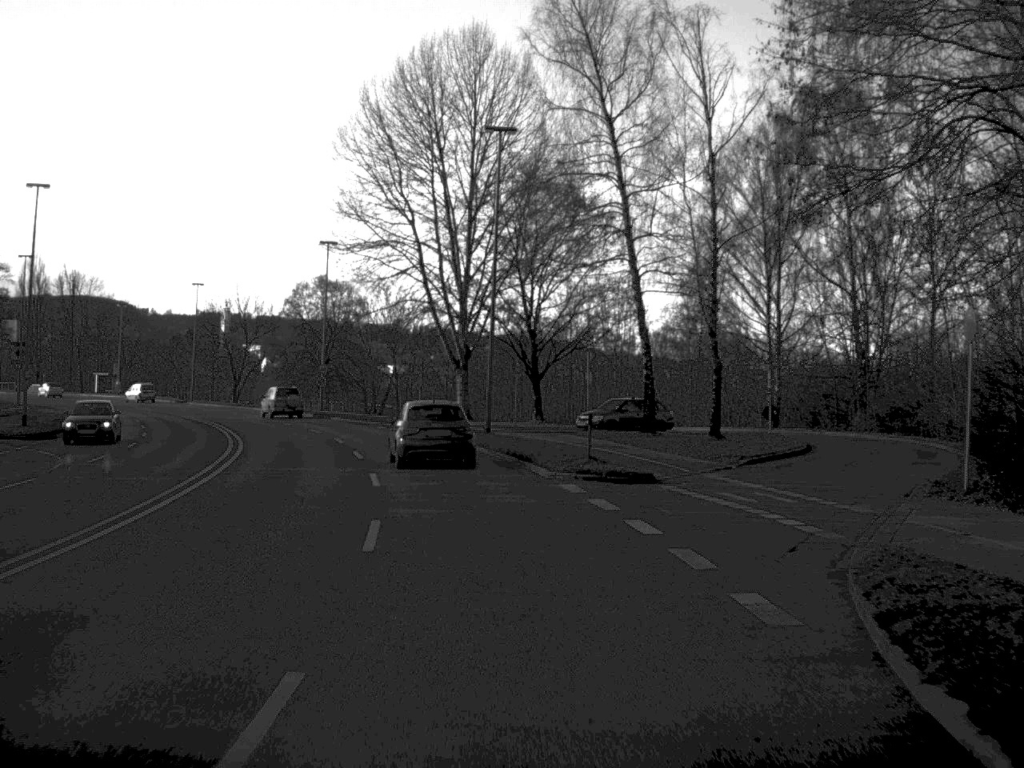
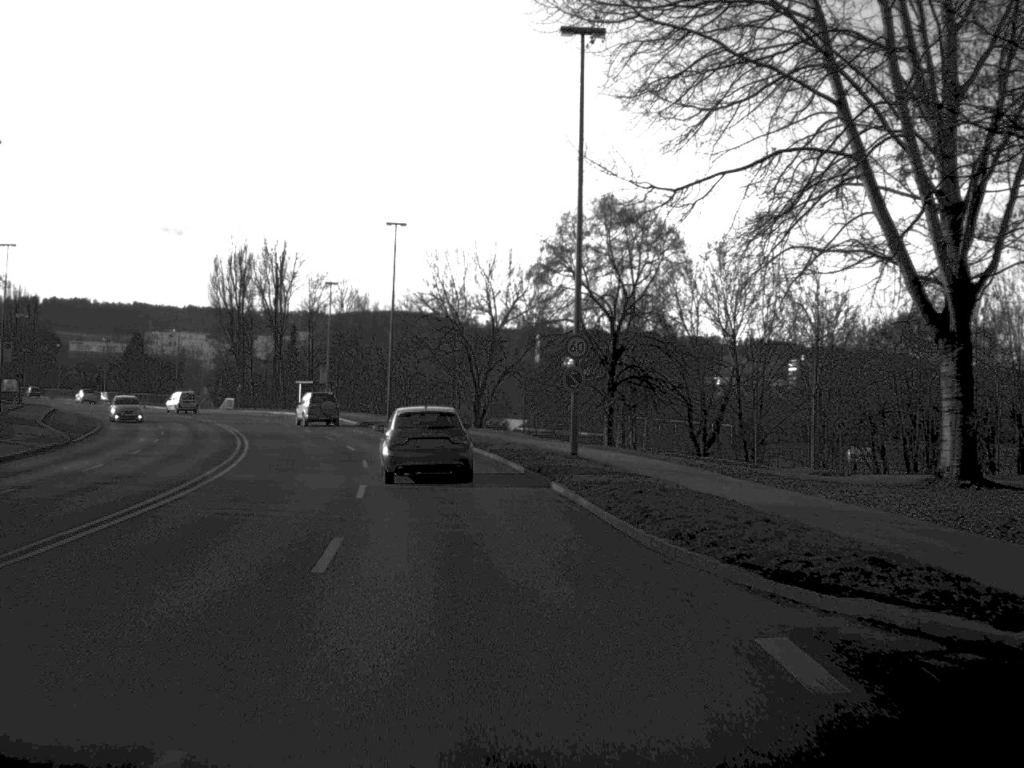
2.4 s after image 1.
(-5.6, +46.1) m; -15°
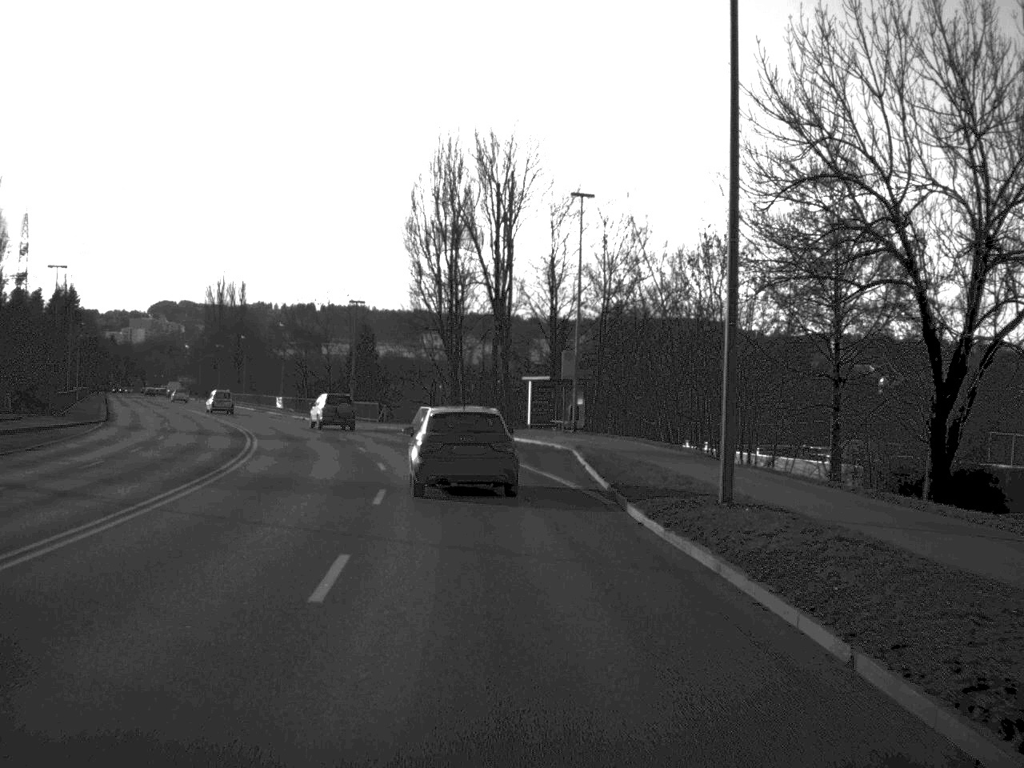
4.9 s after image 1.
(-5.4, +46.1) m; -13°
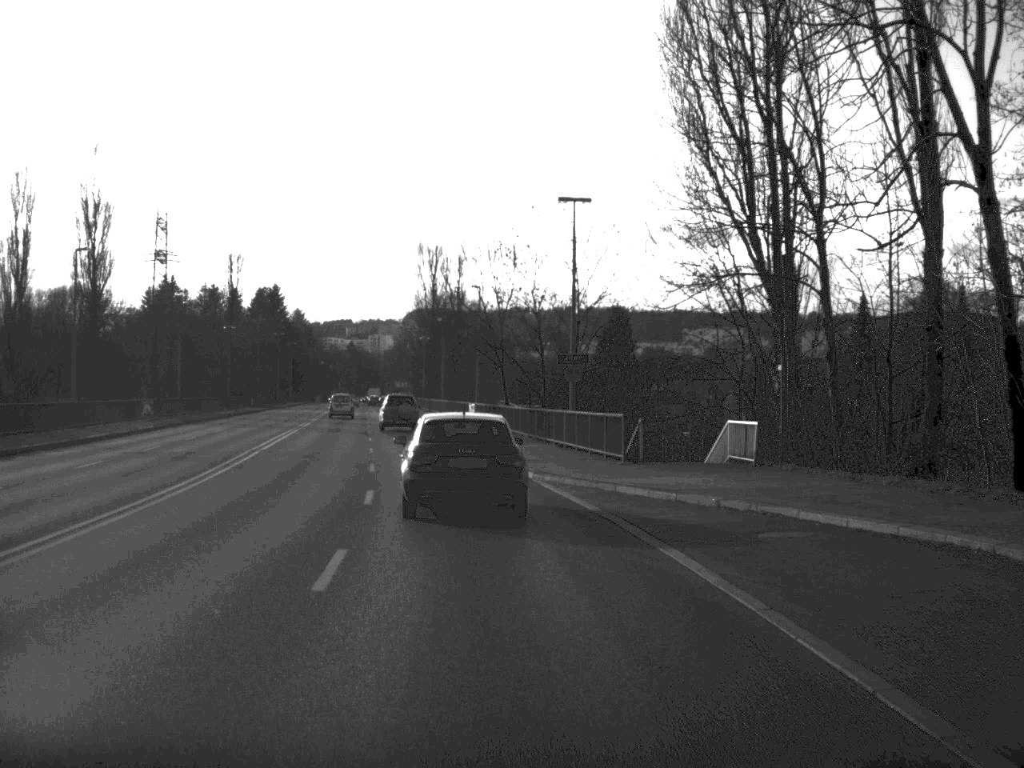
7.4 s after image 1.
(-4.5, +43.6) m; -12°
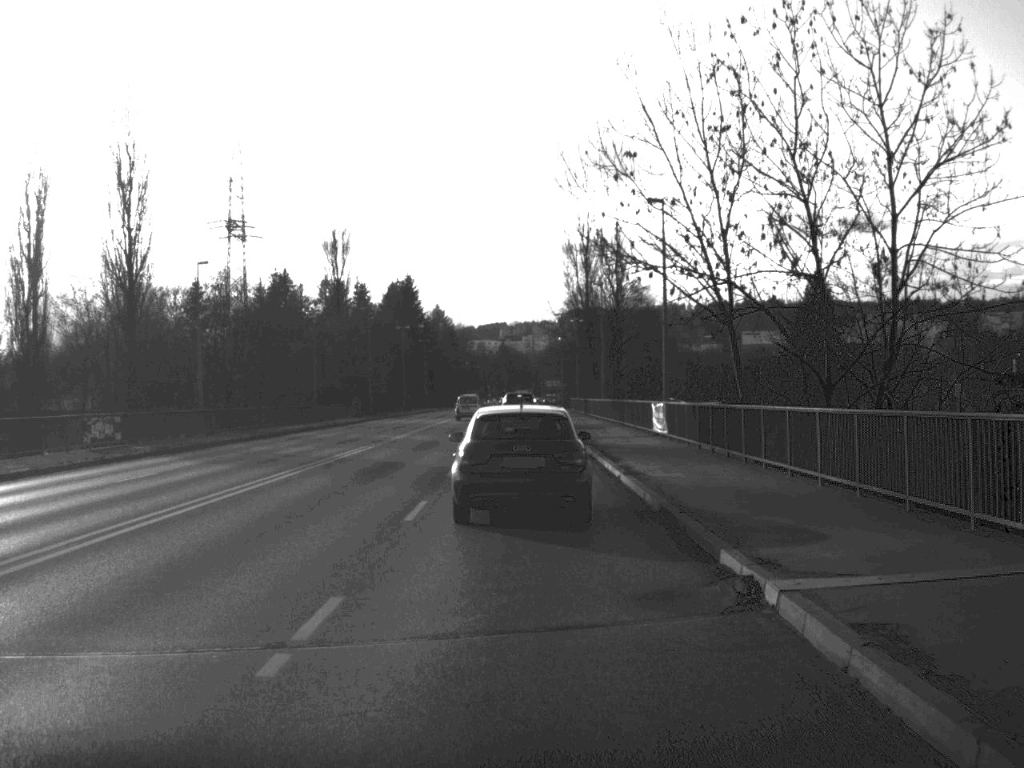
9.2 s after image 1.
(-2.1, +30.2) m; -7°
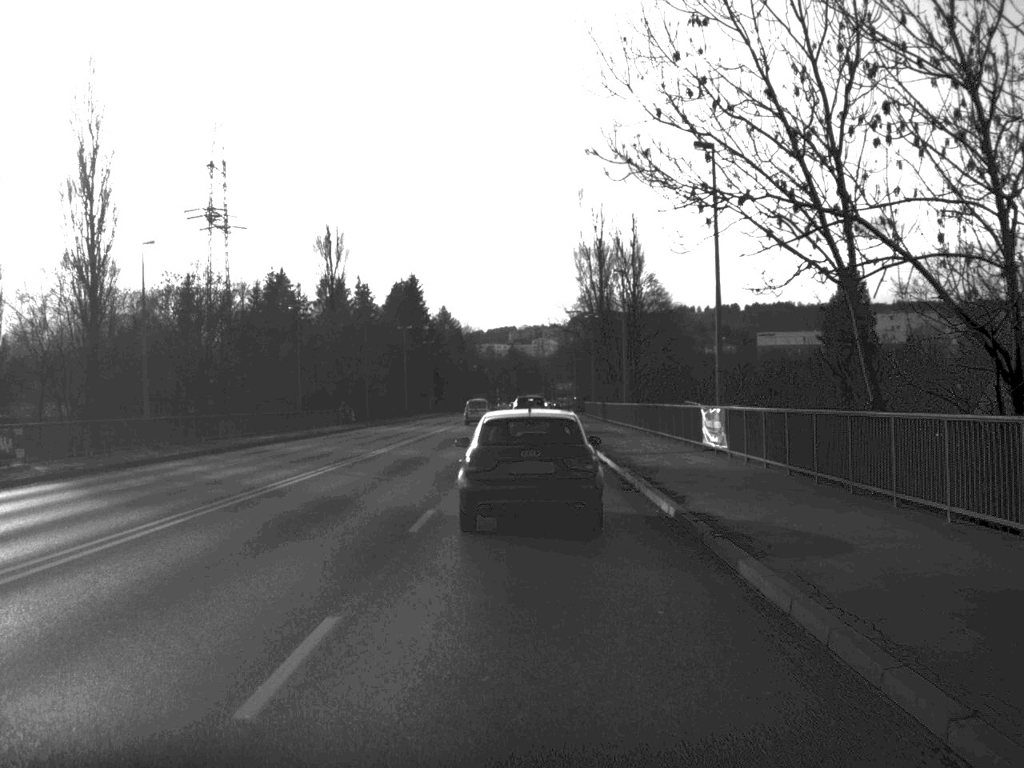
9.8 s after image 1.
(0.0, +9.7) m; 0°
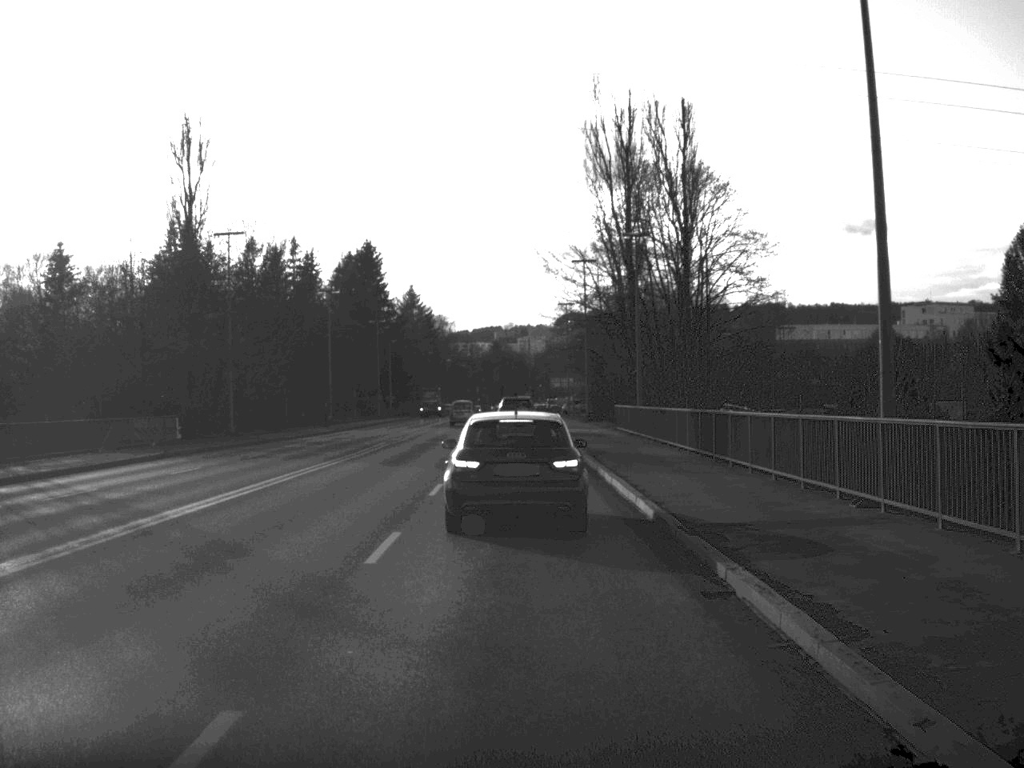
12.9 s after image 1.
(+0.2, +47.1) m; 0°
